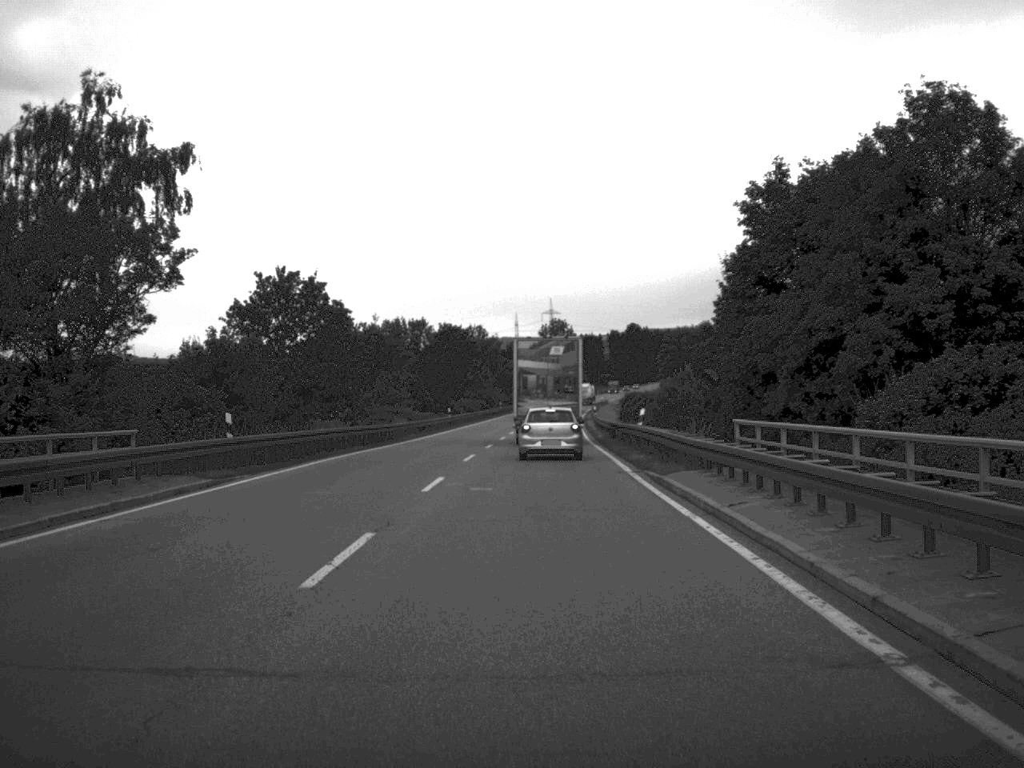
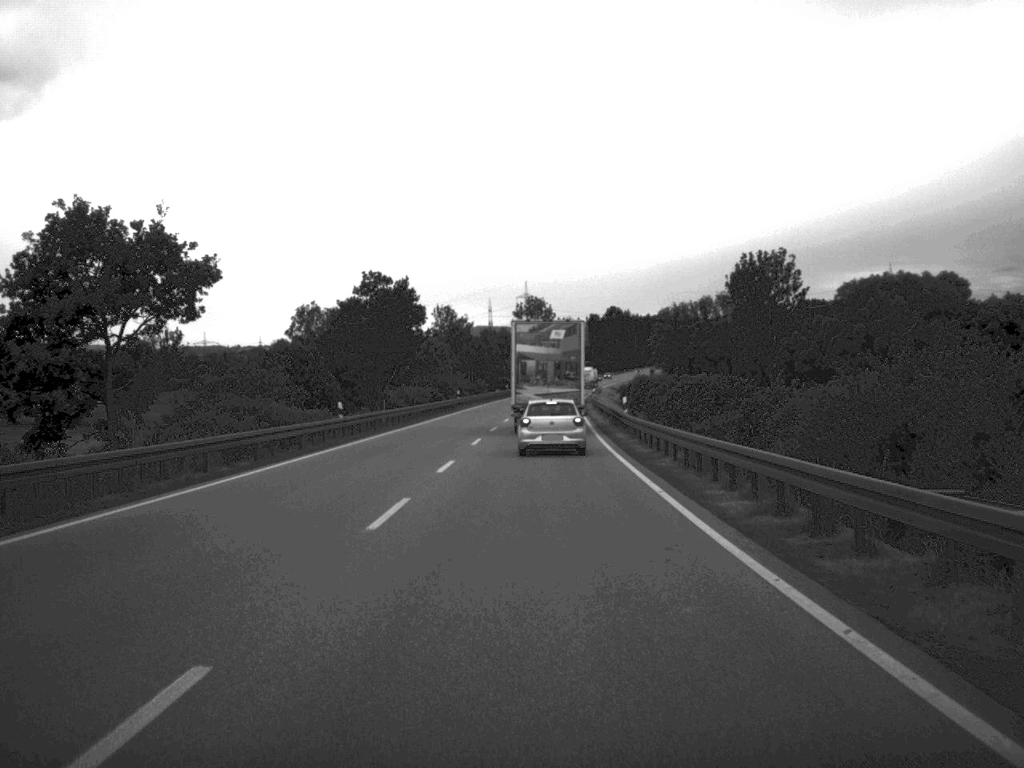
(+0.3, +42.6) m; +1°
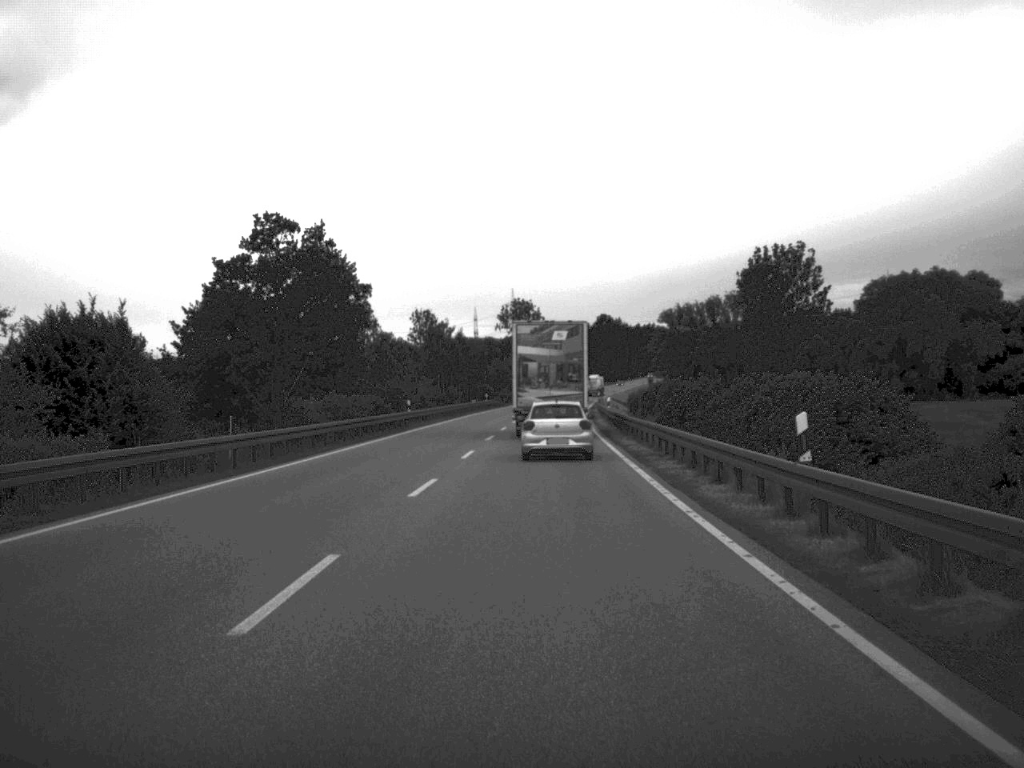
(+0.2, +30.2) m; 0°
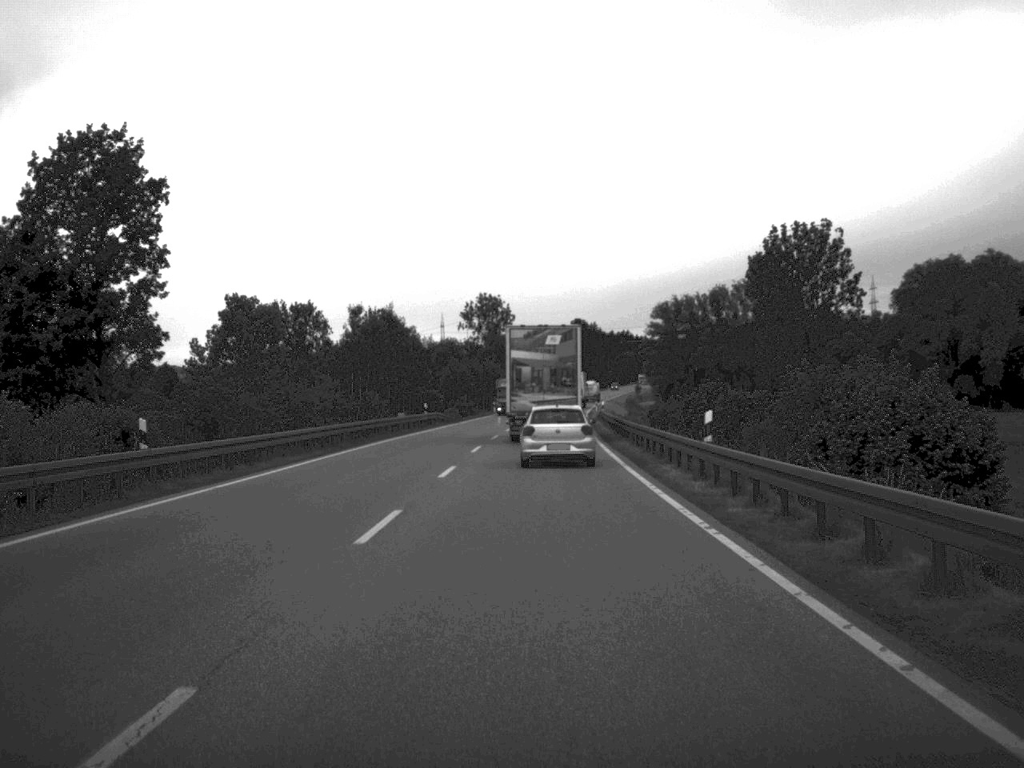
(+0.4, +41.5) m; +1°
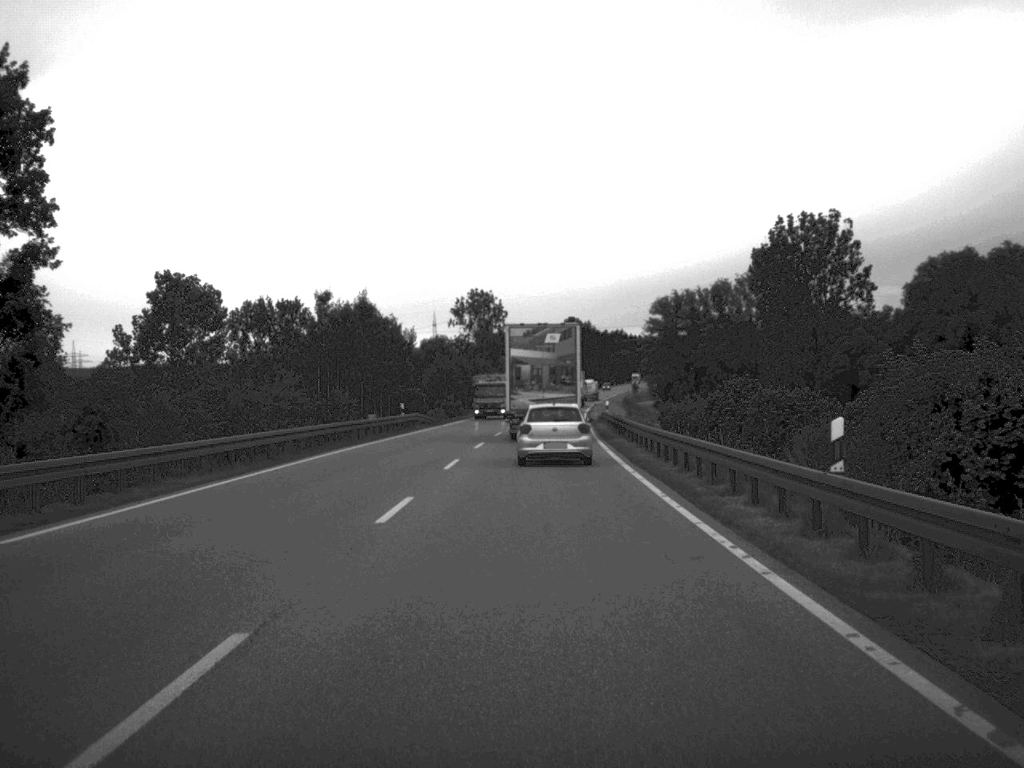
(0.0, +9.7) m; 0°
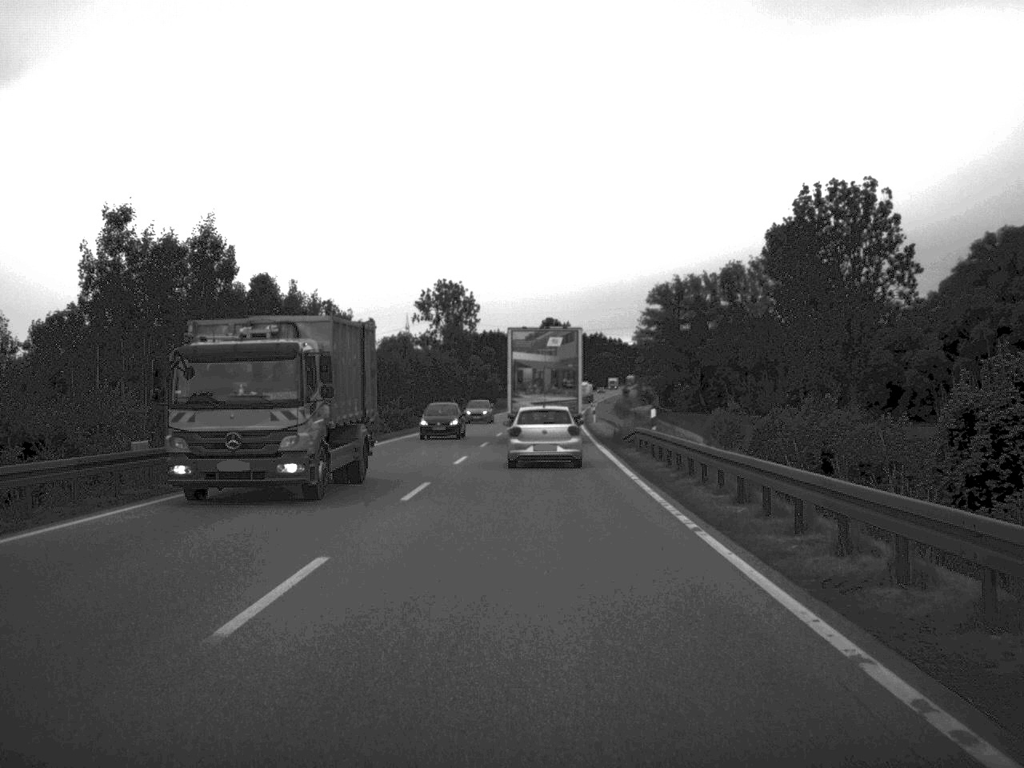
(+0.3, +31.3) m; +1°
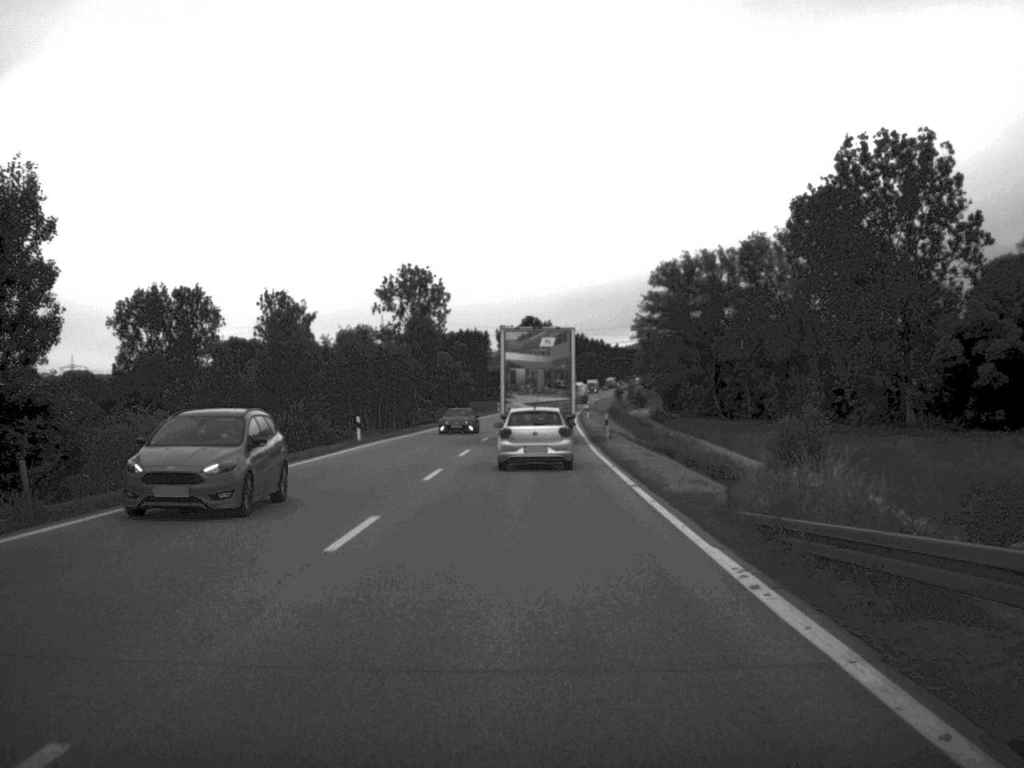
(+0.3, +30.0) m; +1°
